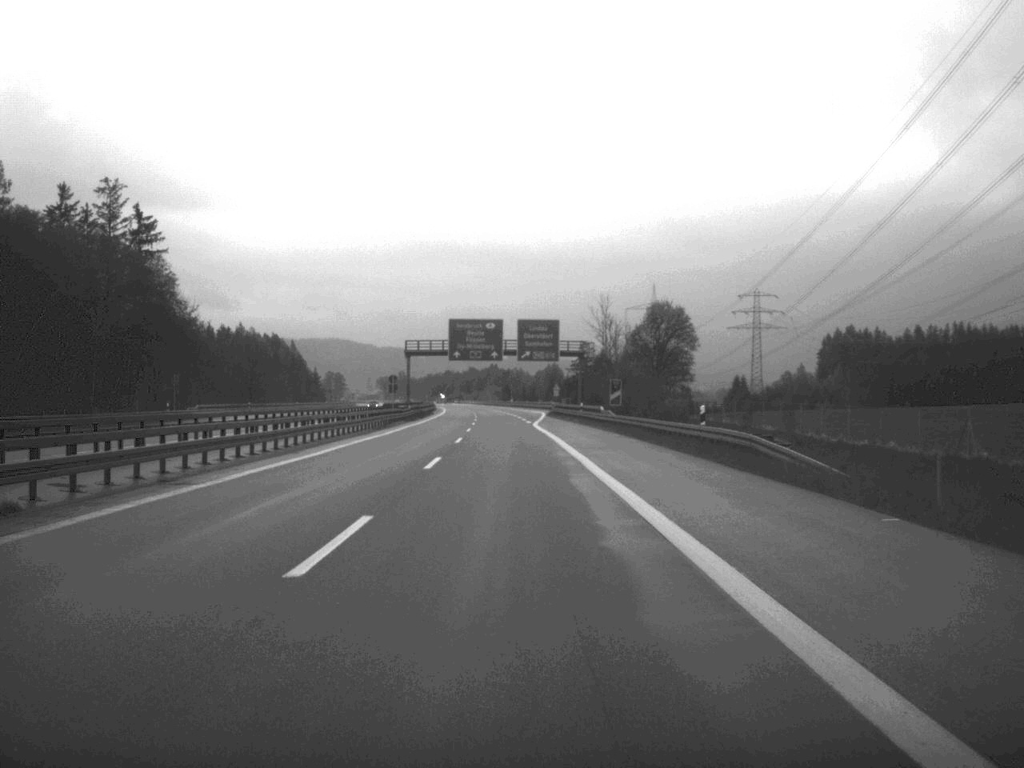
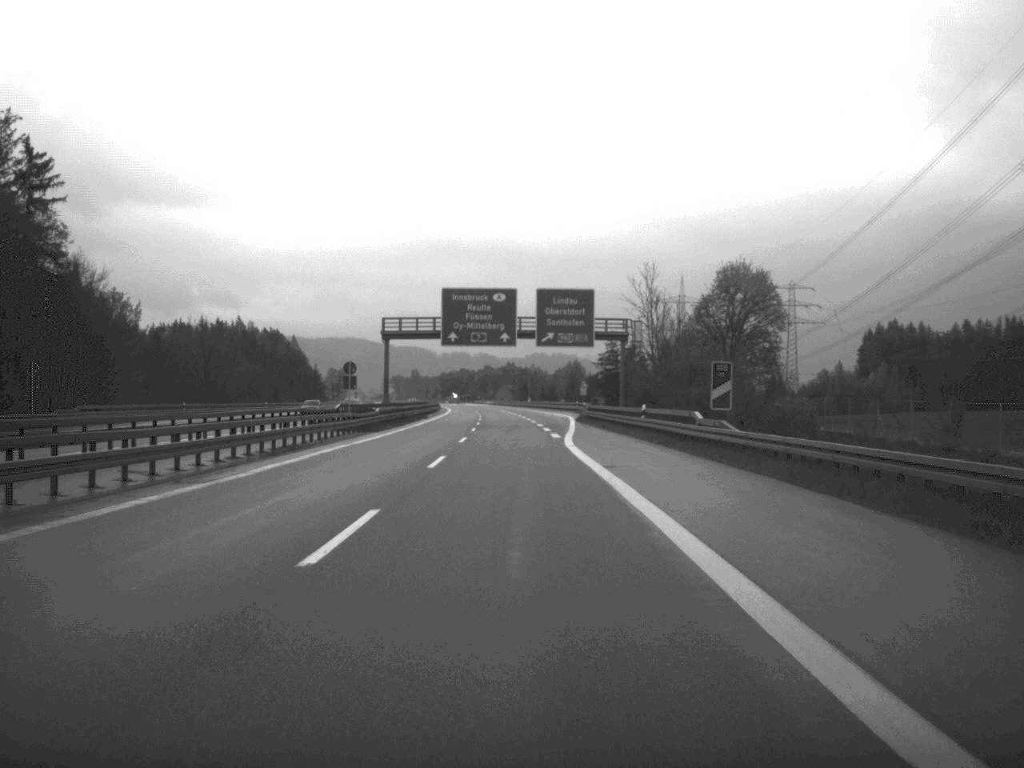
(-0.3, +34.8) m; -1°
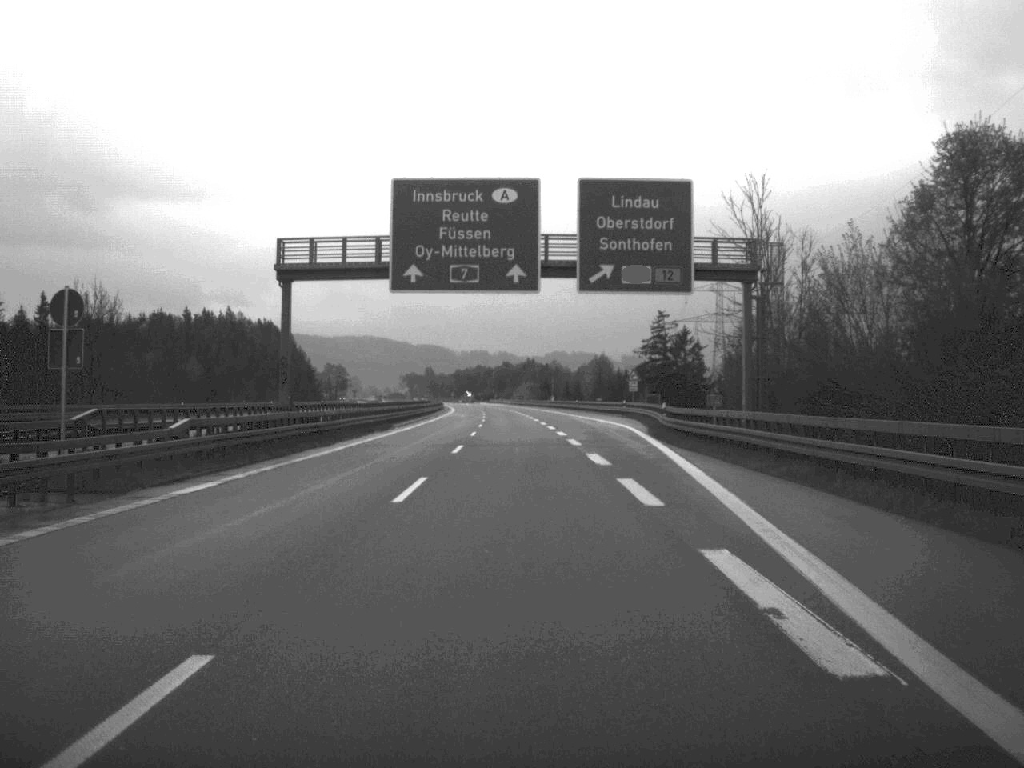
(-0.4, +45.6) m; -1°
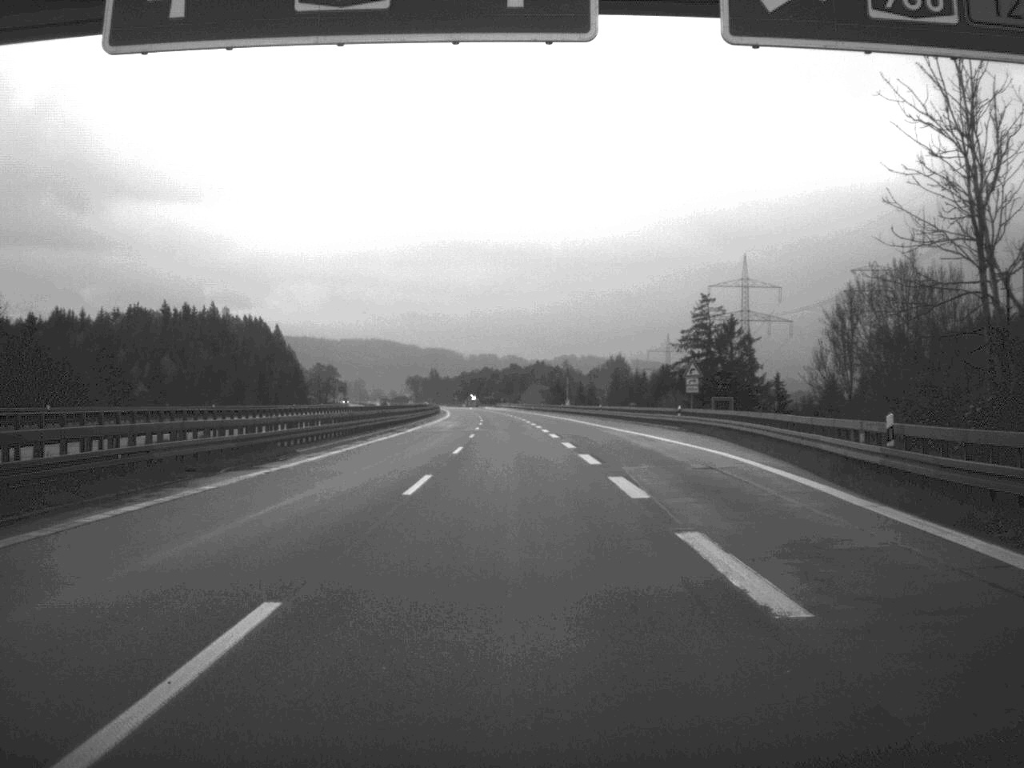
(-0.1, +33.1) m; 0°
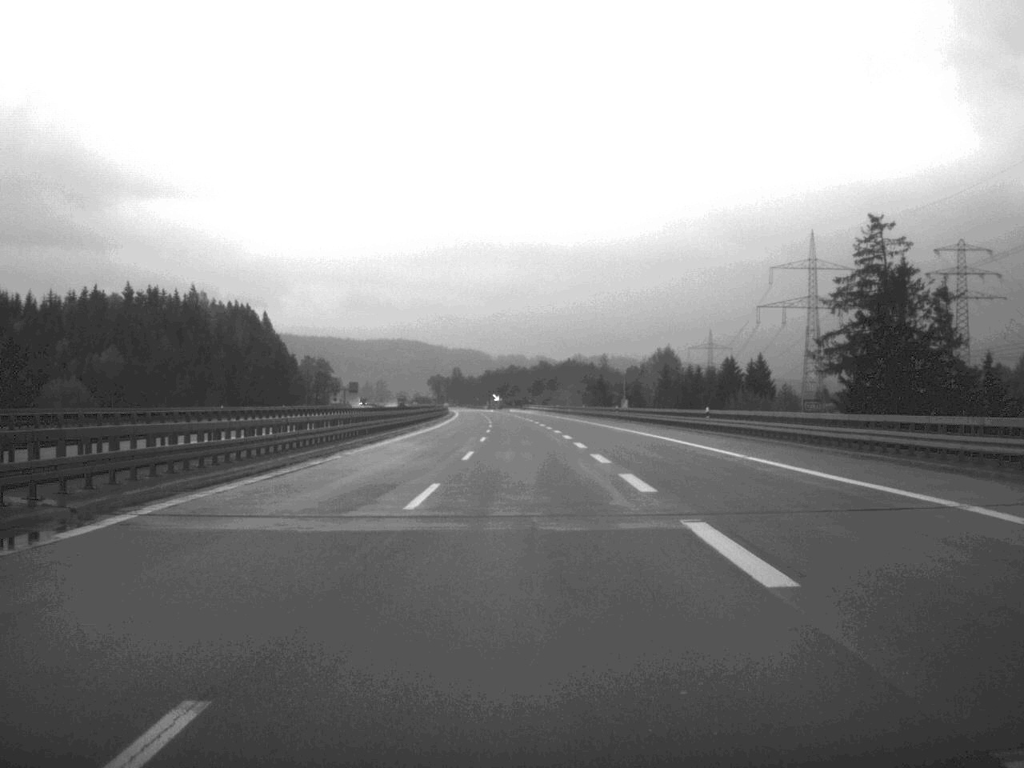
(-0.8, +57.5) m; -1°
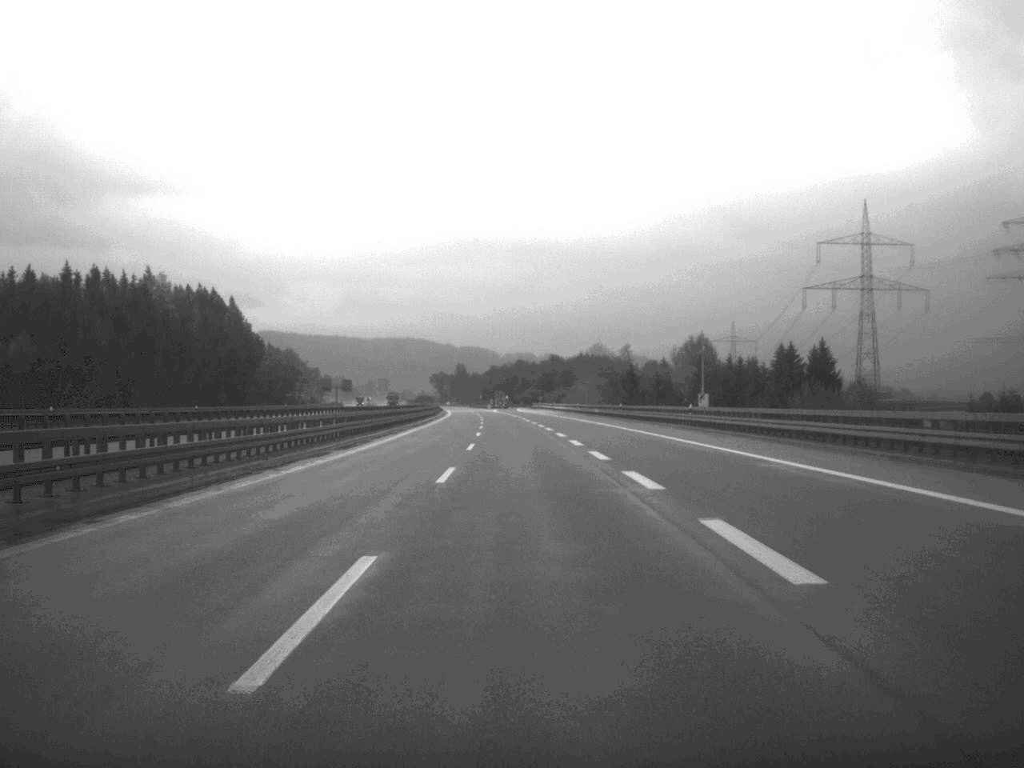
(-0.3, +47.0) m; -1°
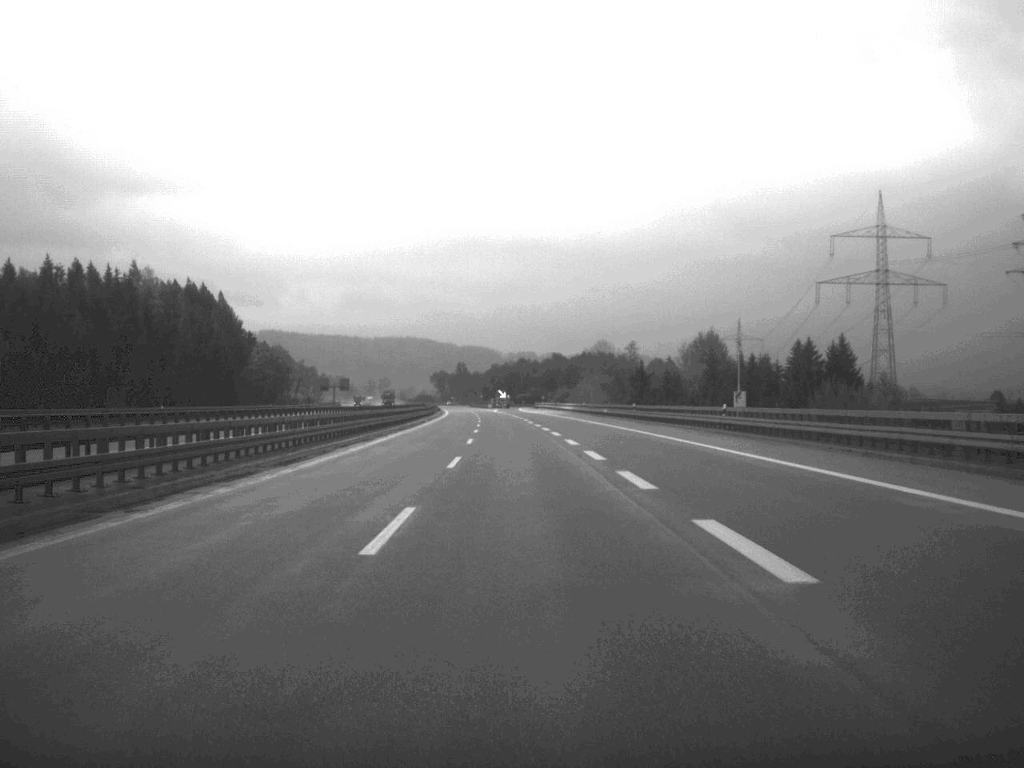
(0.0, +11.6) m; 0°
